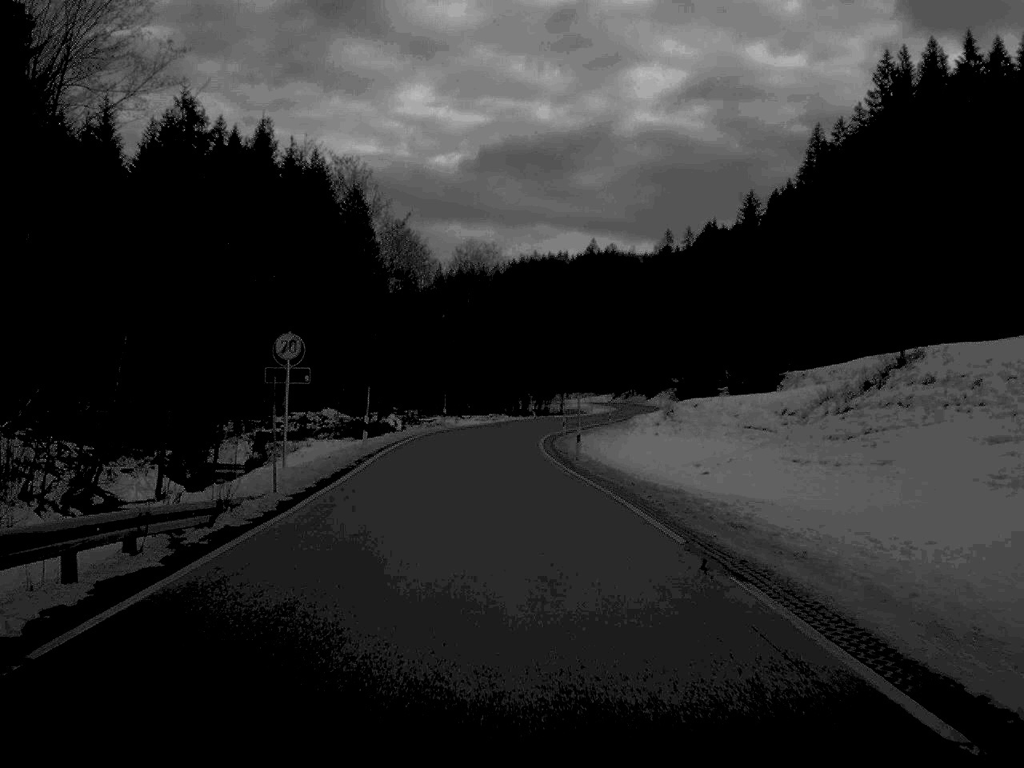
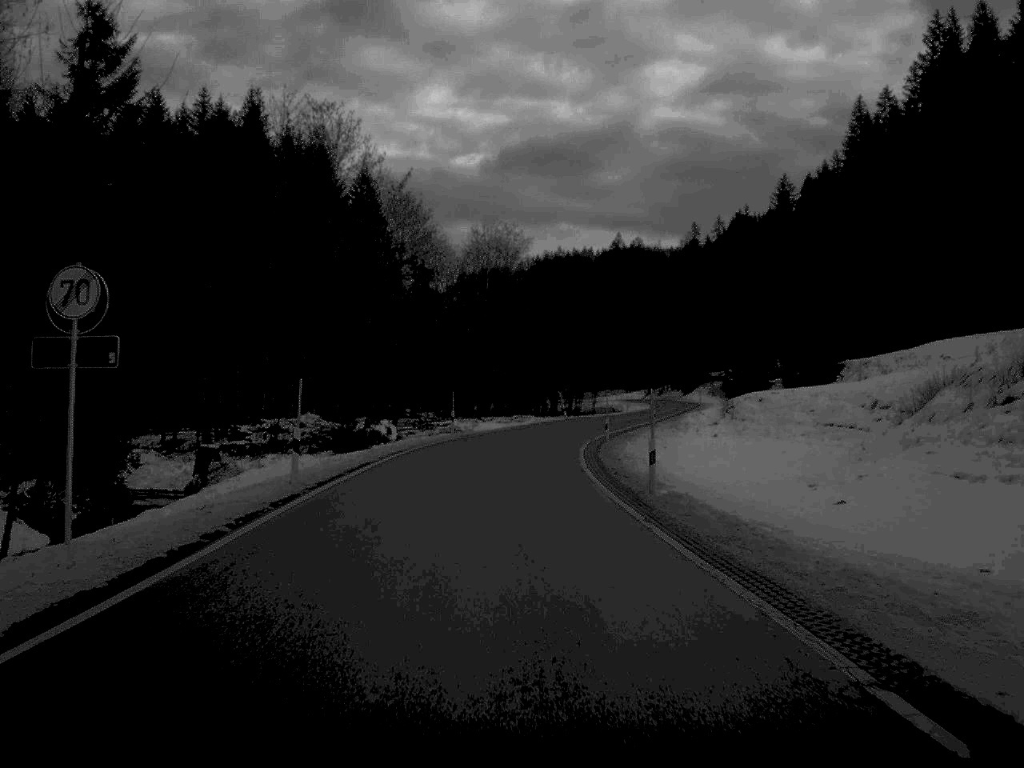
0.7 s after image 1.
(-0.2, +15.6) m; -1°
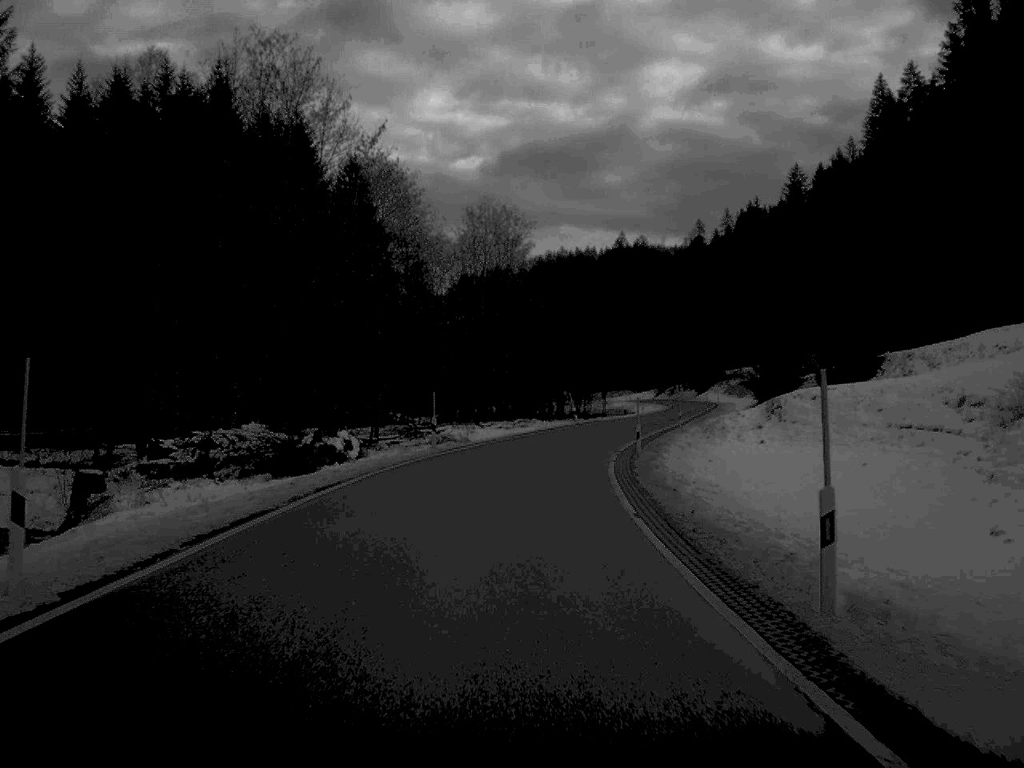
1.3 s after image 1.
(0.0, +13.2) m; 0°
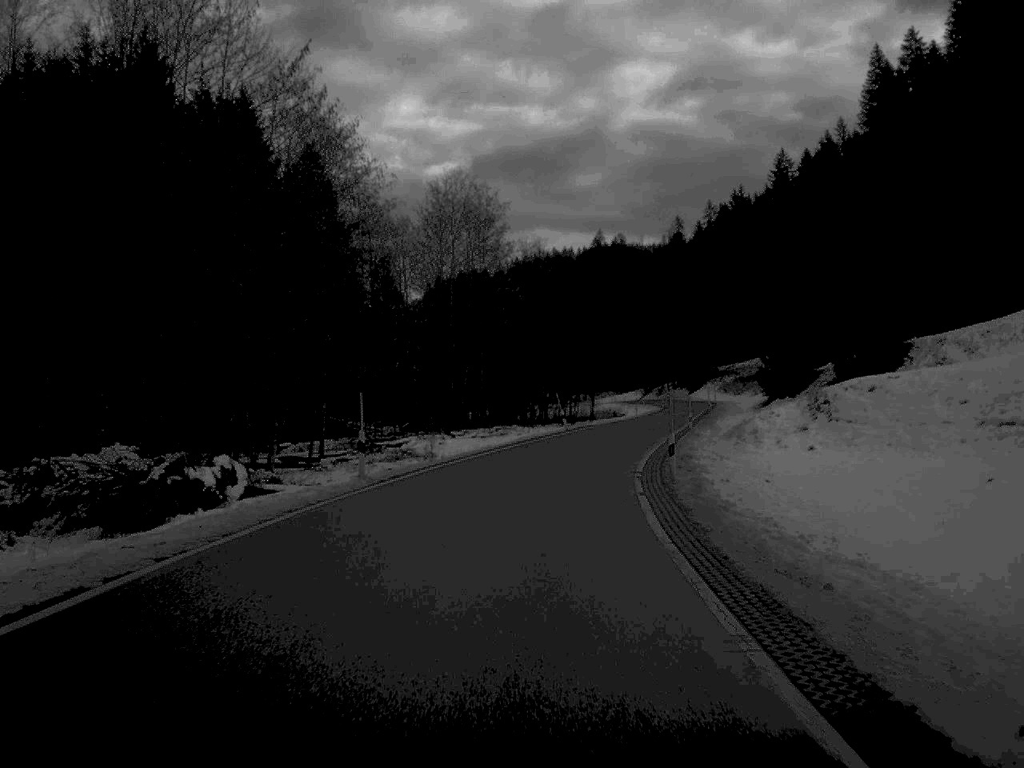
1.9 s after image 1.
(+0.1, +14.0) m; +1°
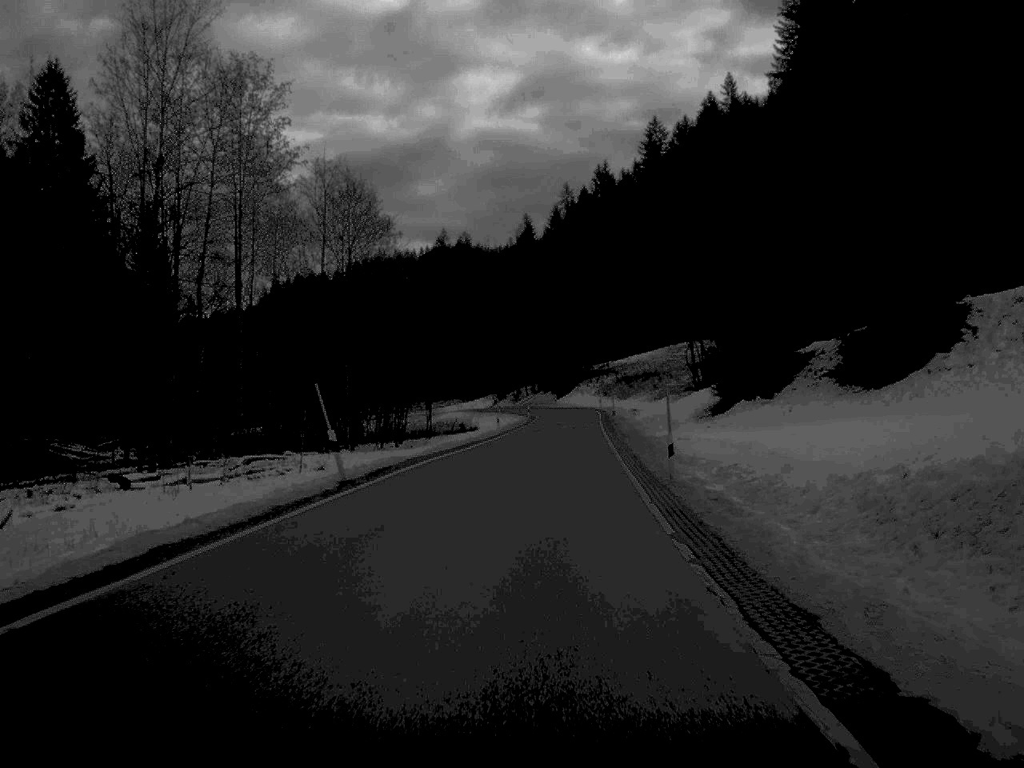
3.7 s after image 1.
(+2.6, +41.6) m; +7°
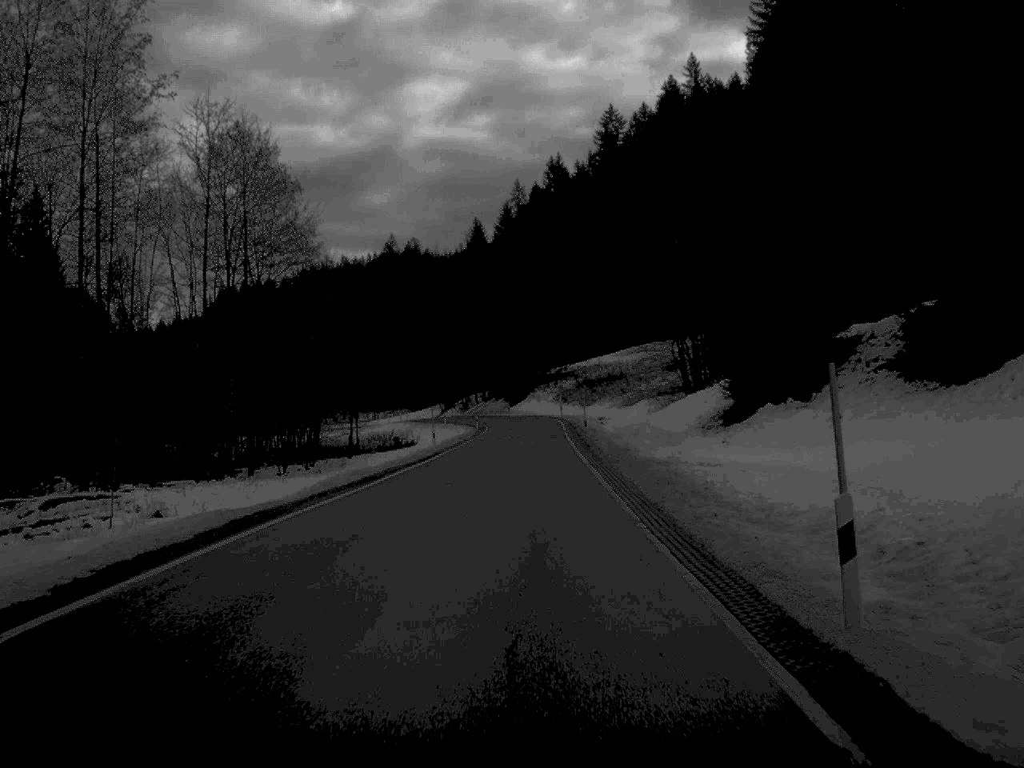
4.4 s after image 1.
(+0.3, +16.6) m; +2°
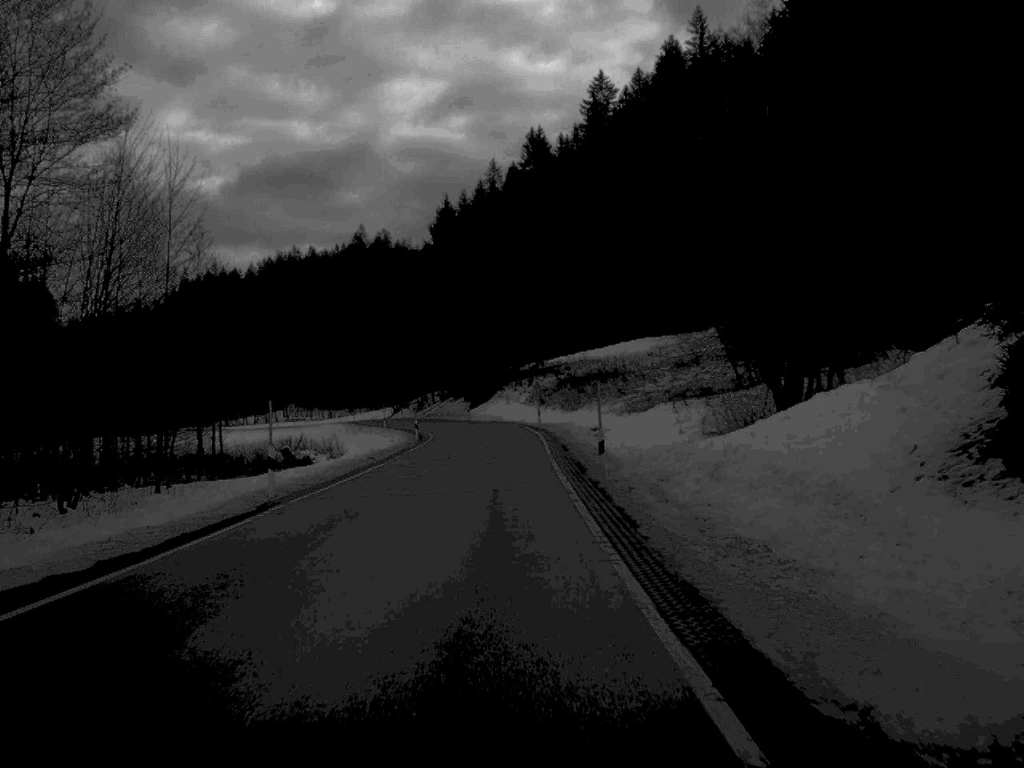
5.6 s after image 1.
(+0.4, +28.9) m; +1°
